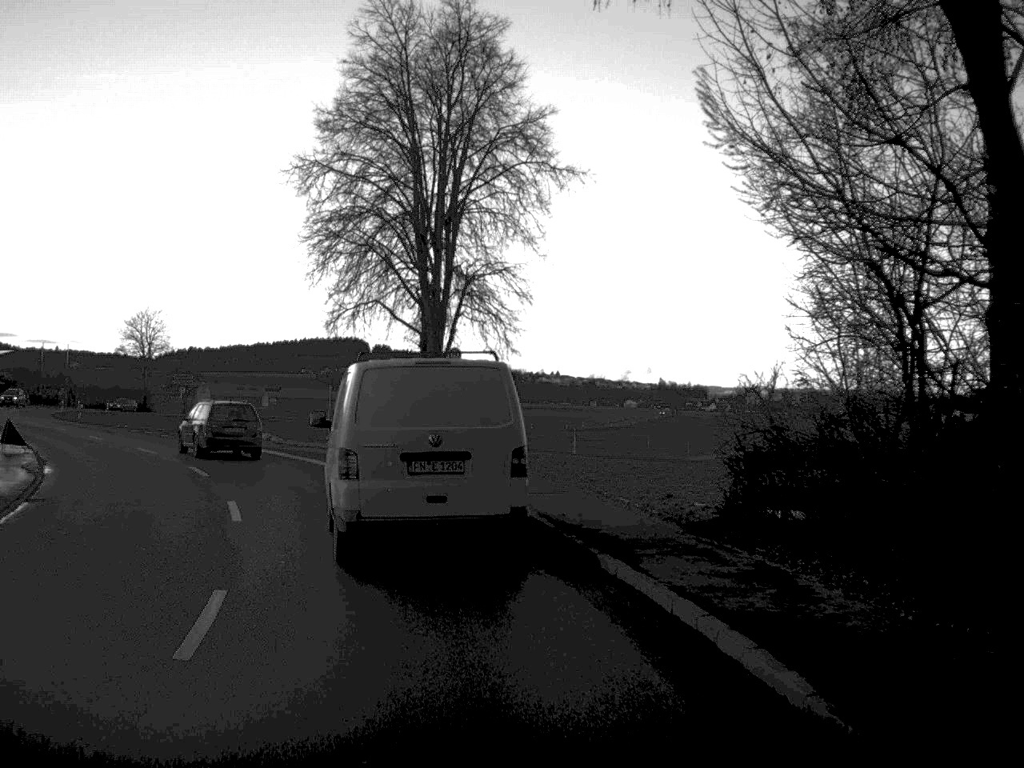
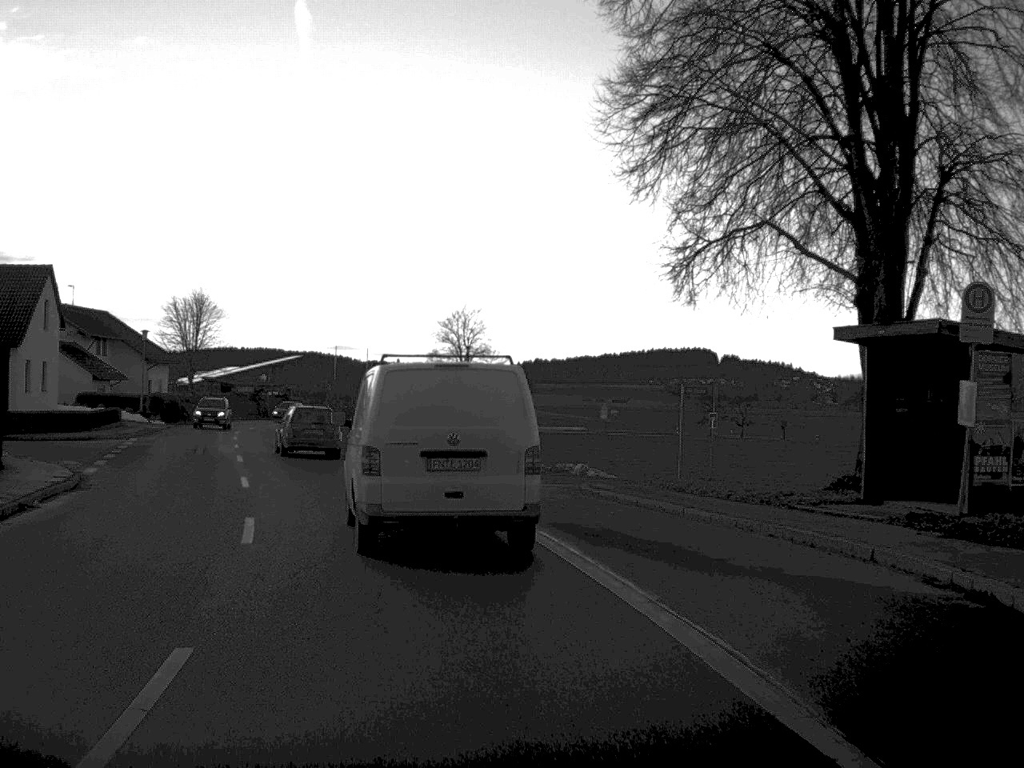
(-2.8, +20.8) m; -16°
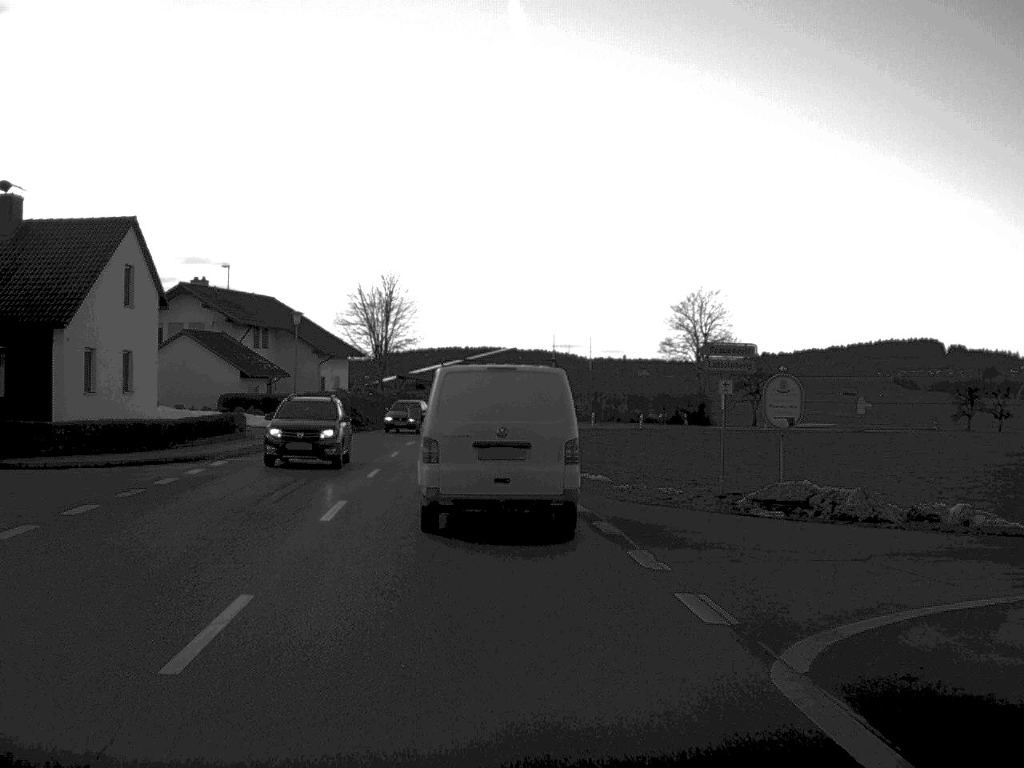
(-1.5, +16.1) m; -10°
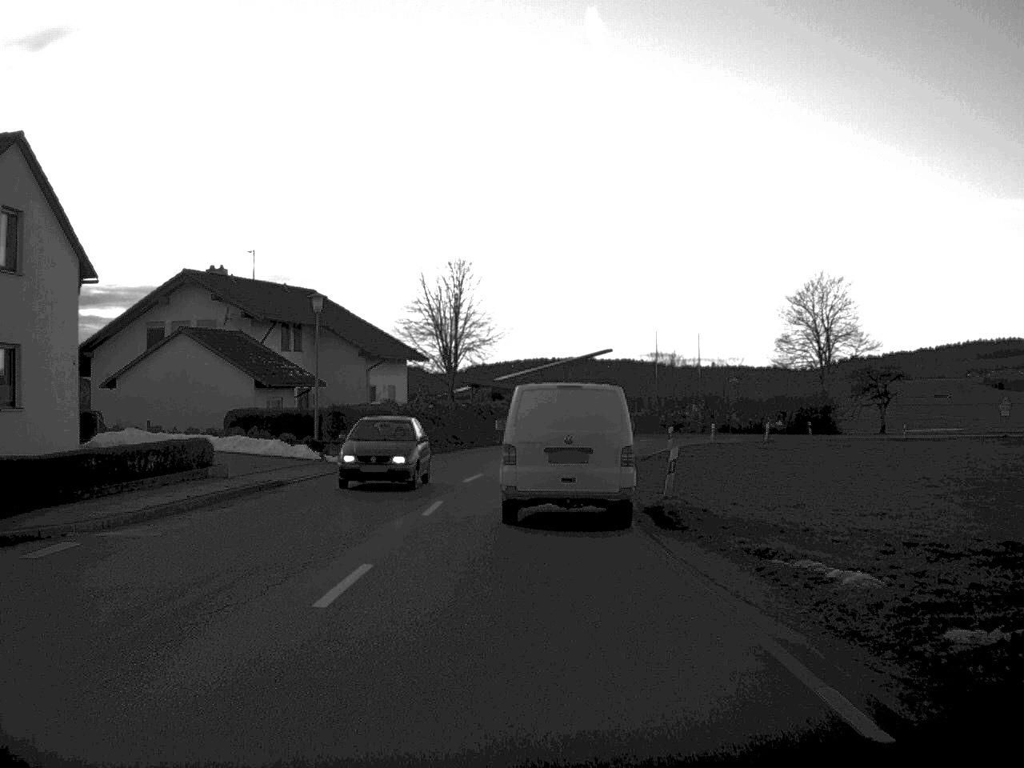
(-0.6, +15.1) m; -4°
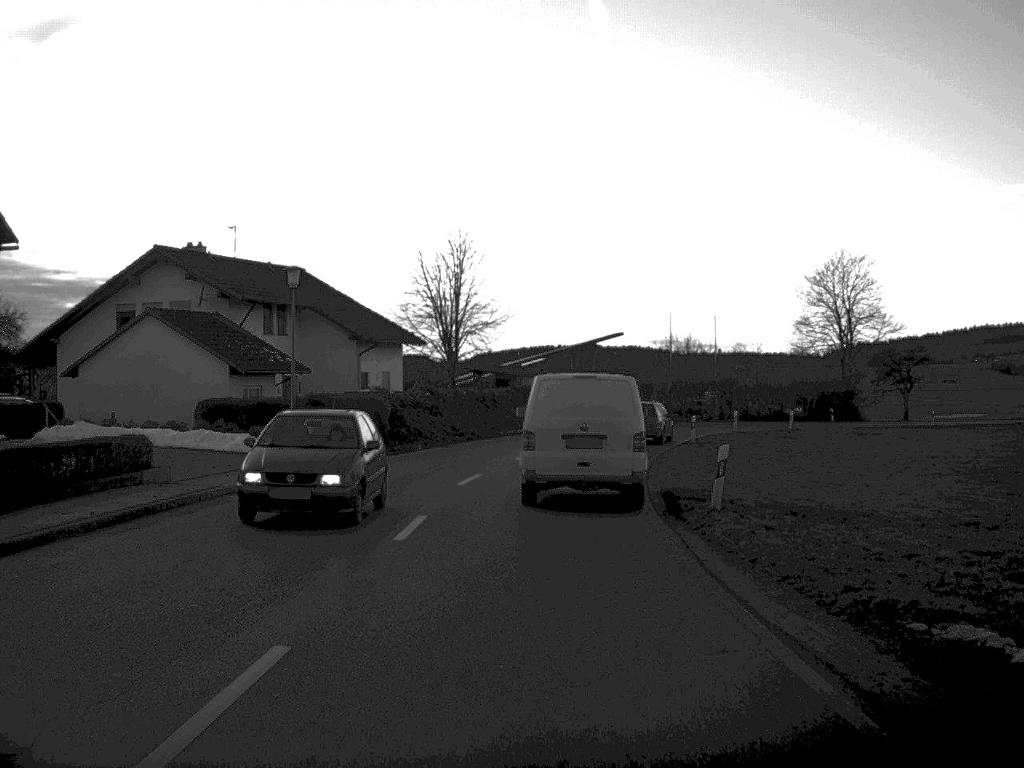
(0.0, +4.9) m; 0°
